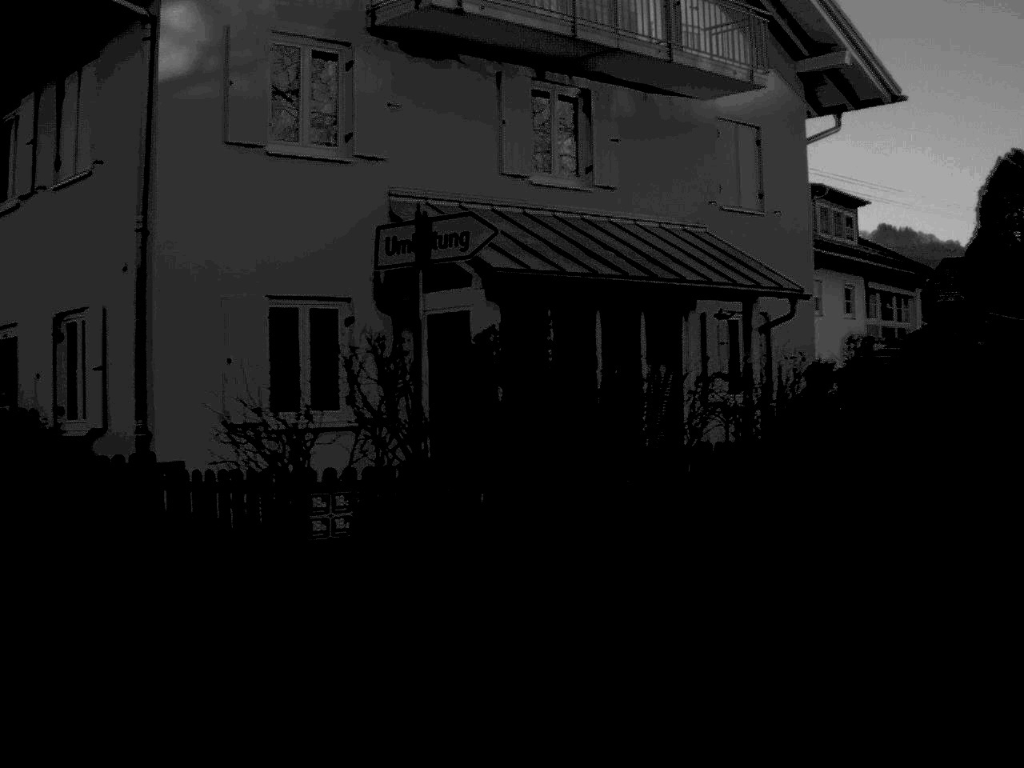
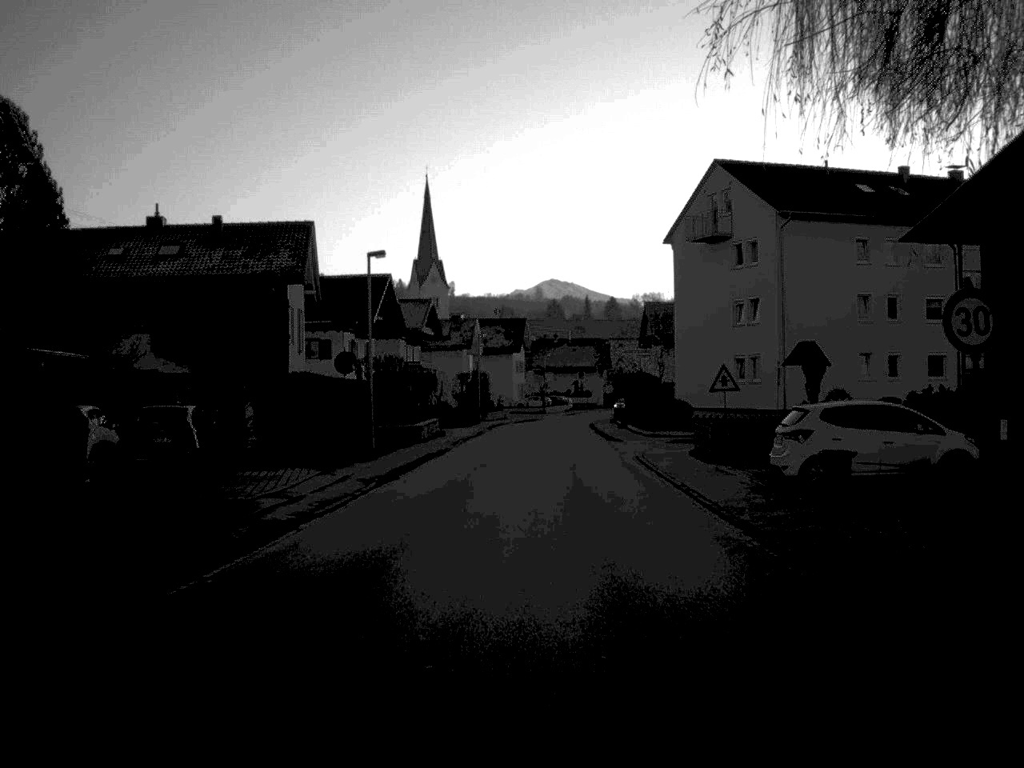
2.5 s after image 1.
(+6.1, +10.5) m; +42°
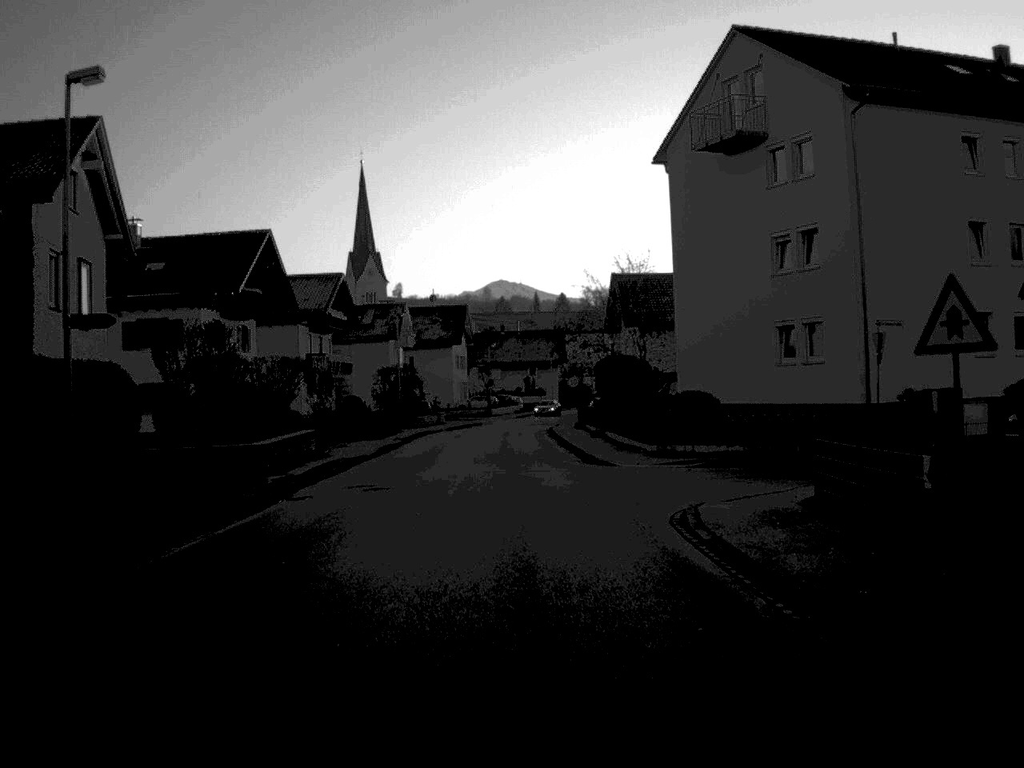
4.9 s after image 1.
(+0.6, +21.9) m; +2°
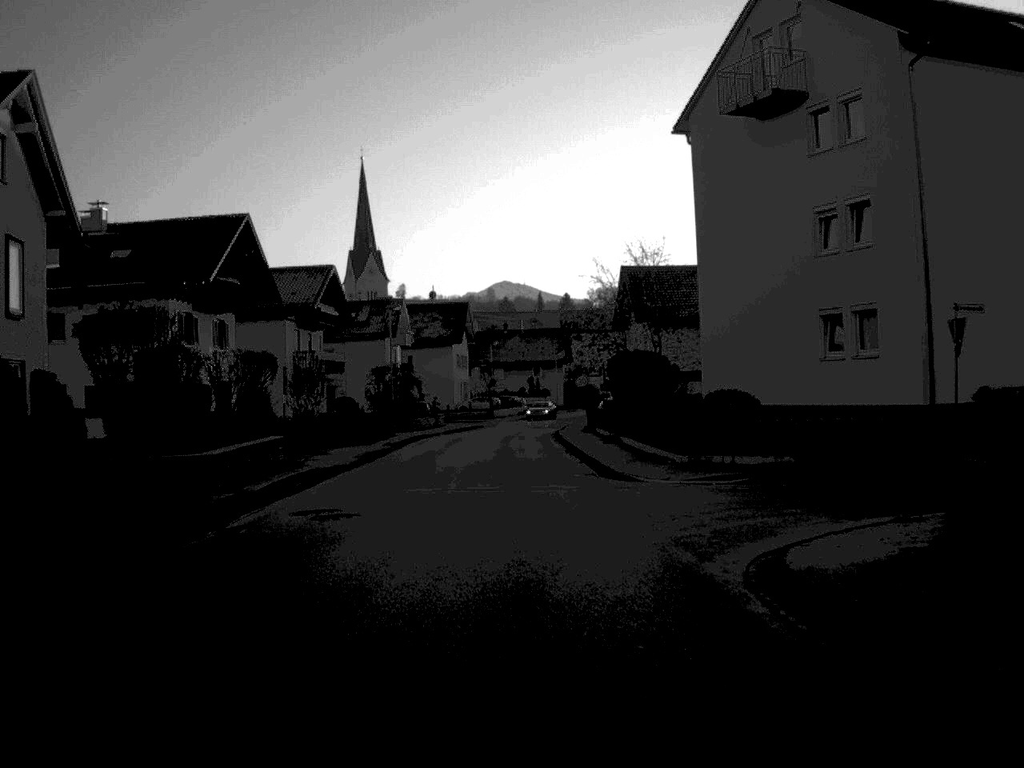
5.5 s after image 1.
(0.0, +5.3) m; 0°
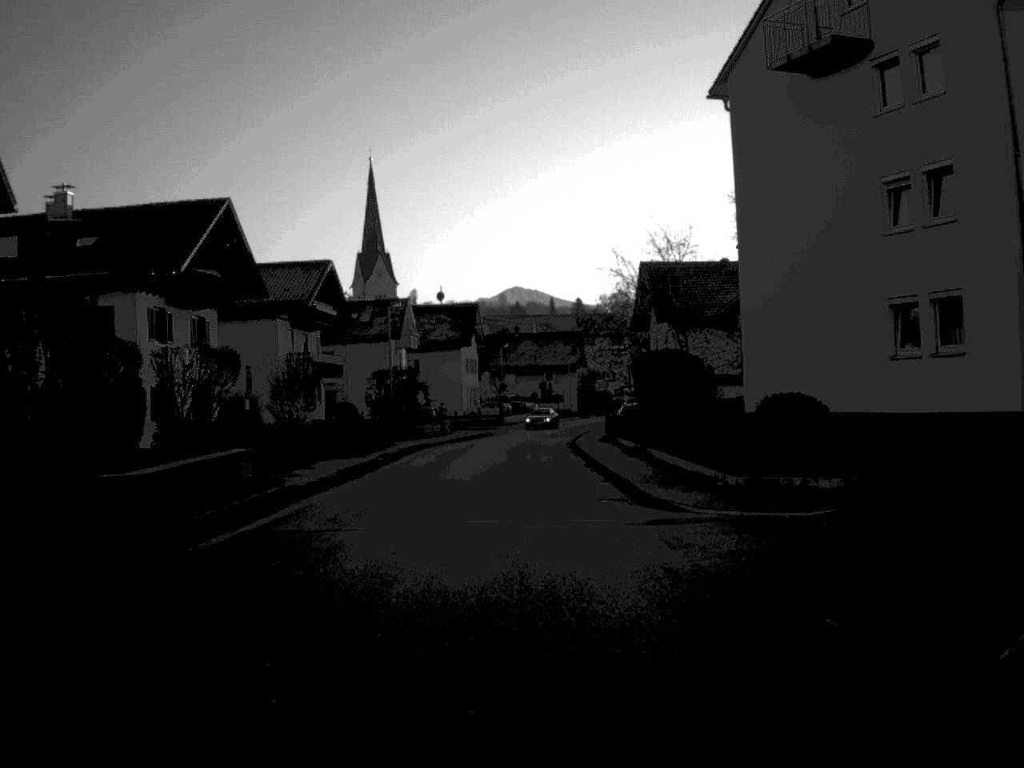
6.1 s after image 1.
(0.0, +5.5) m; -1°
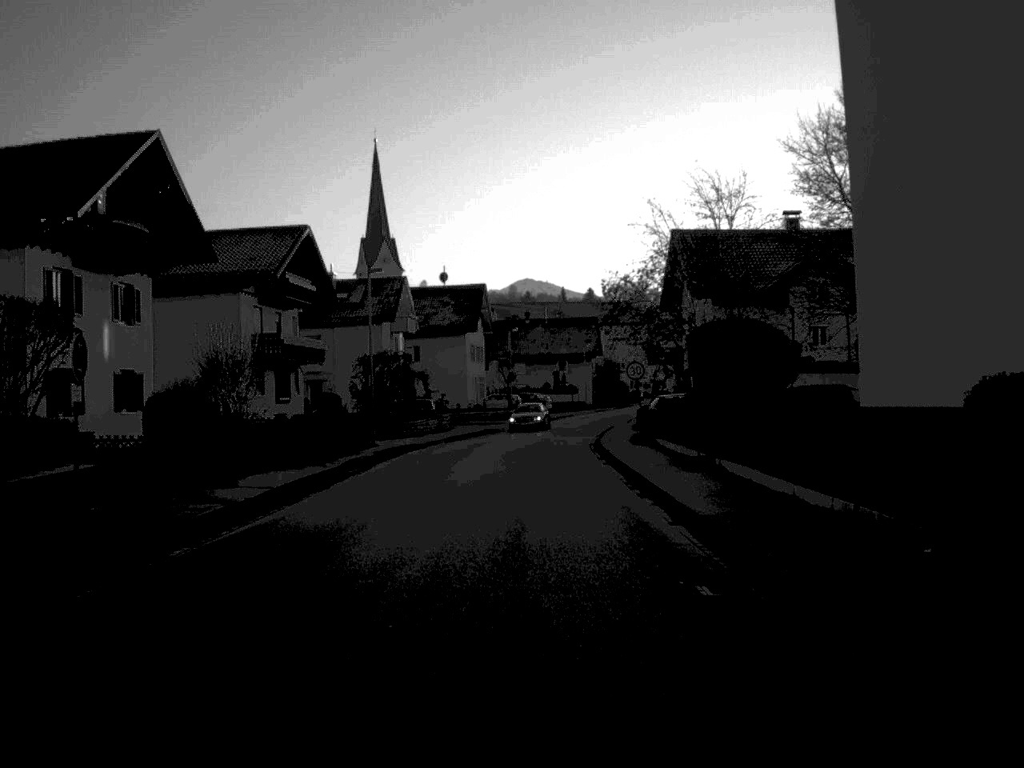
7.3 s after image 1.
(-0.1, +10.8) m; 0°
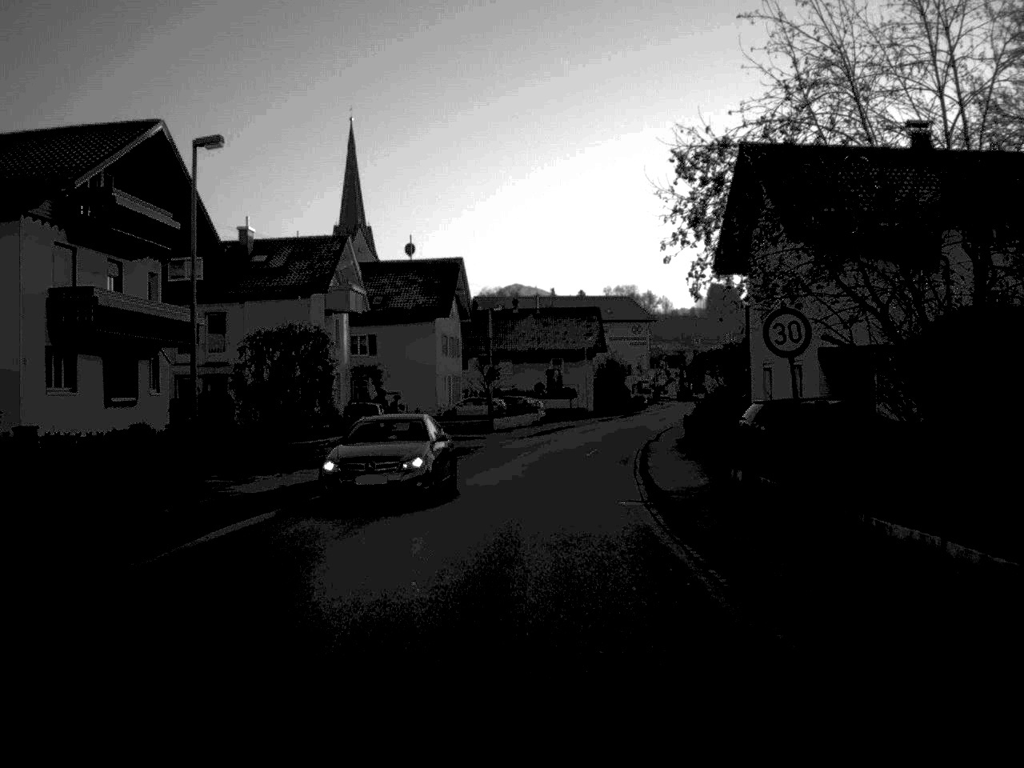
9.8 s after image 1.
(+0.1, +23.1) m; +1°
